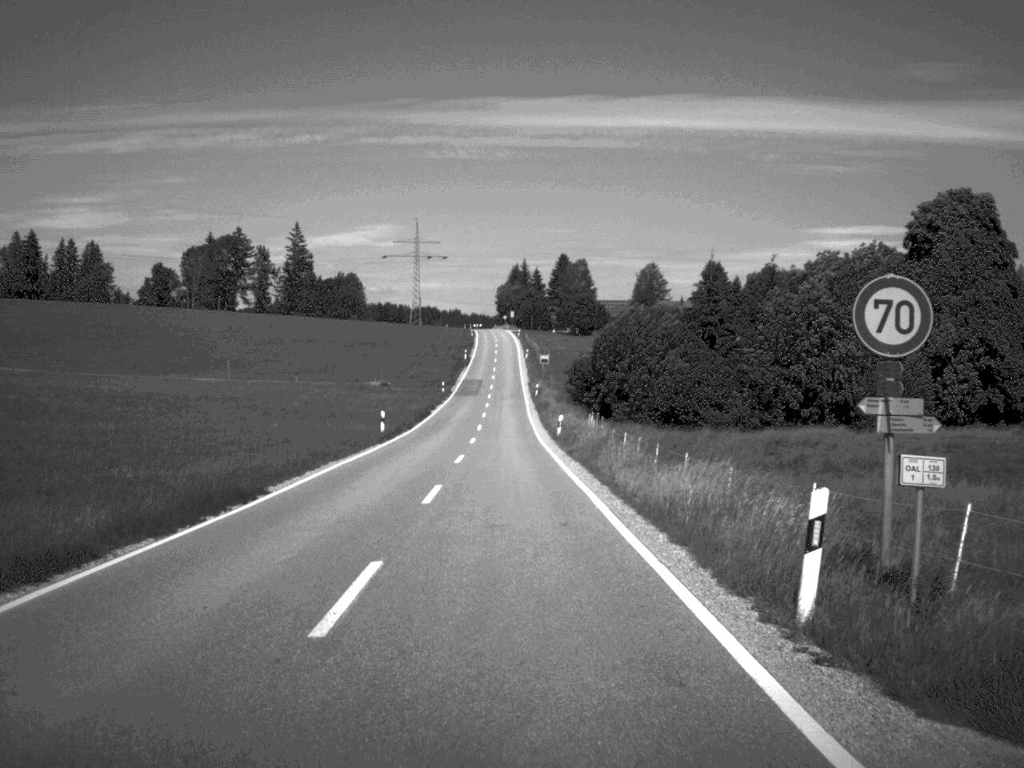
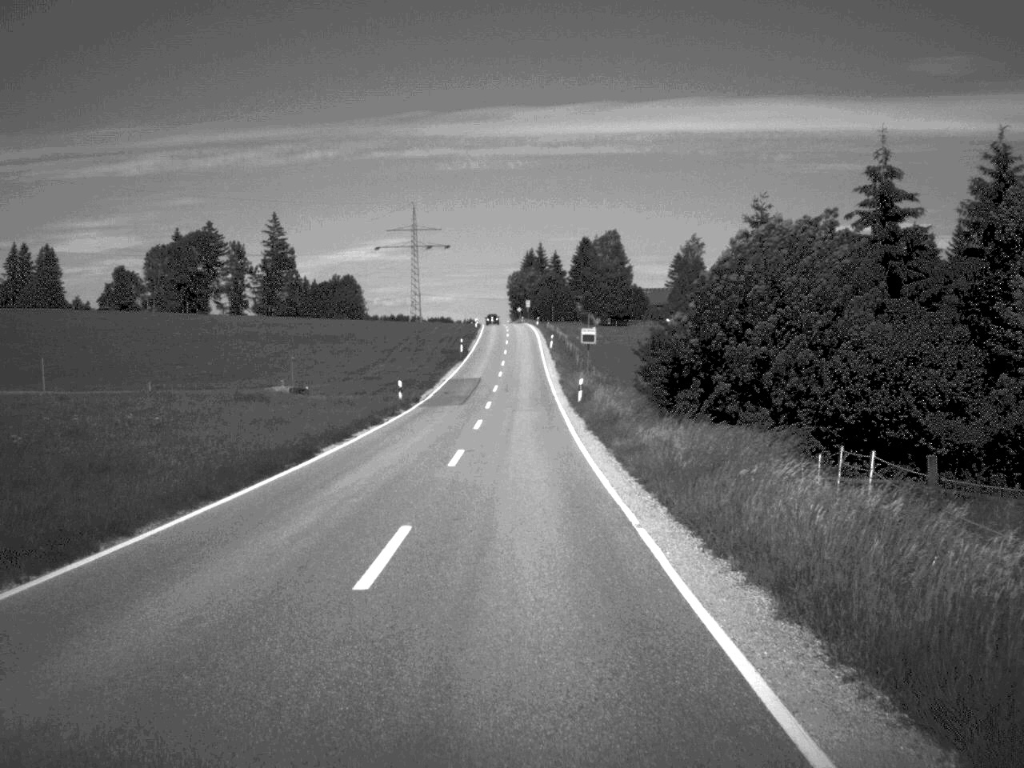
(-0.6, +45.5) m; -1°
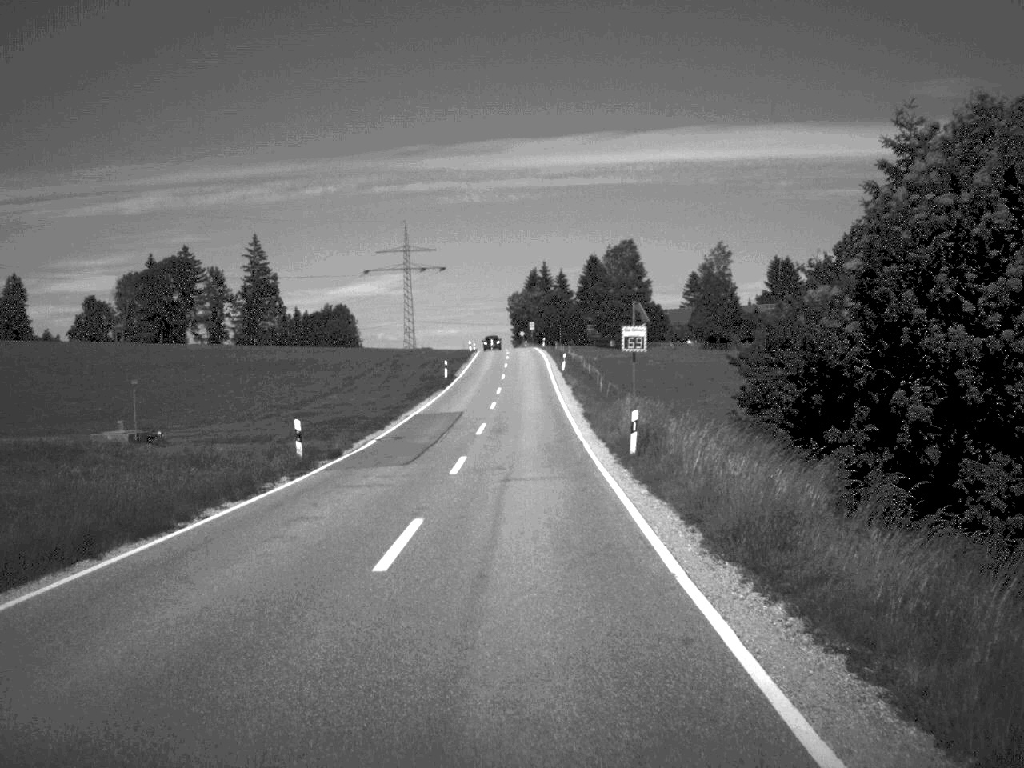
(-0.1, +22.9) m; 0°
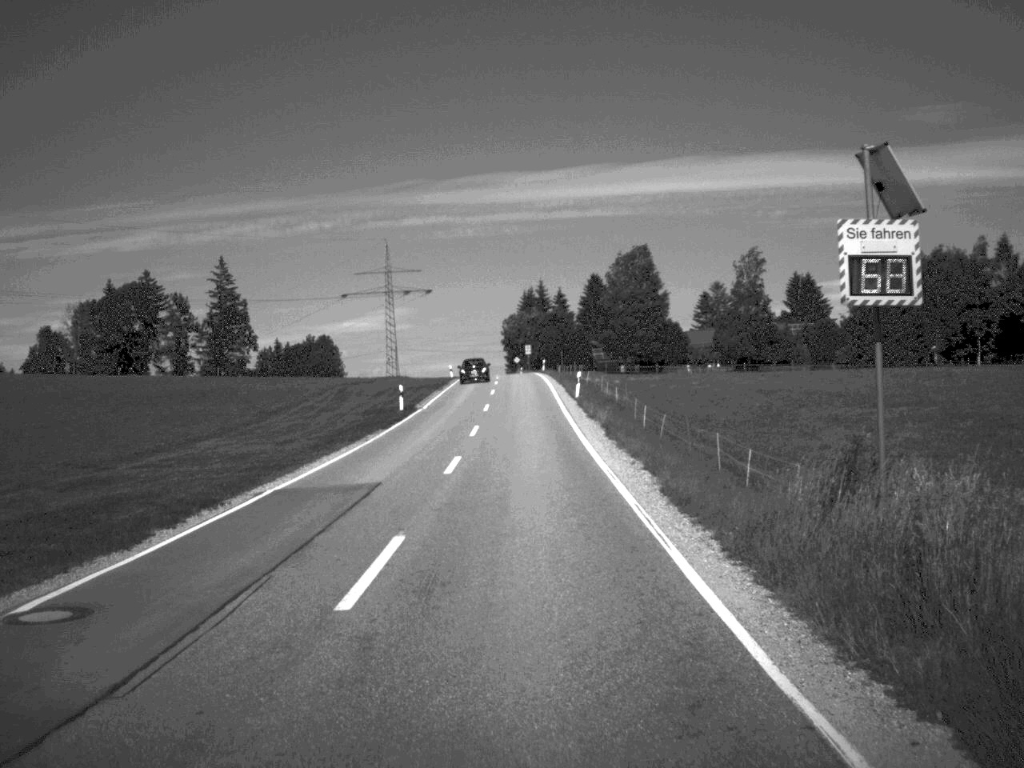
(0.0, +24.6) m; 0°
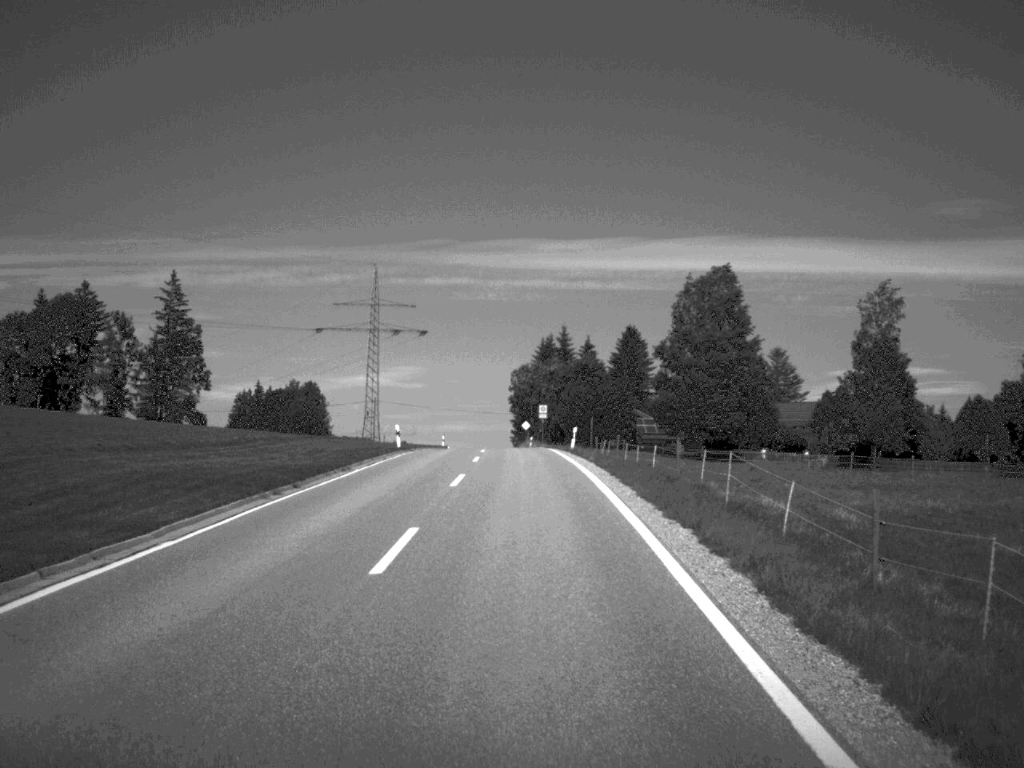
(-0.1, +45.1) m; -1°
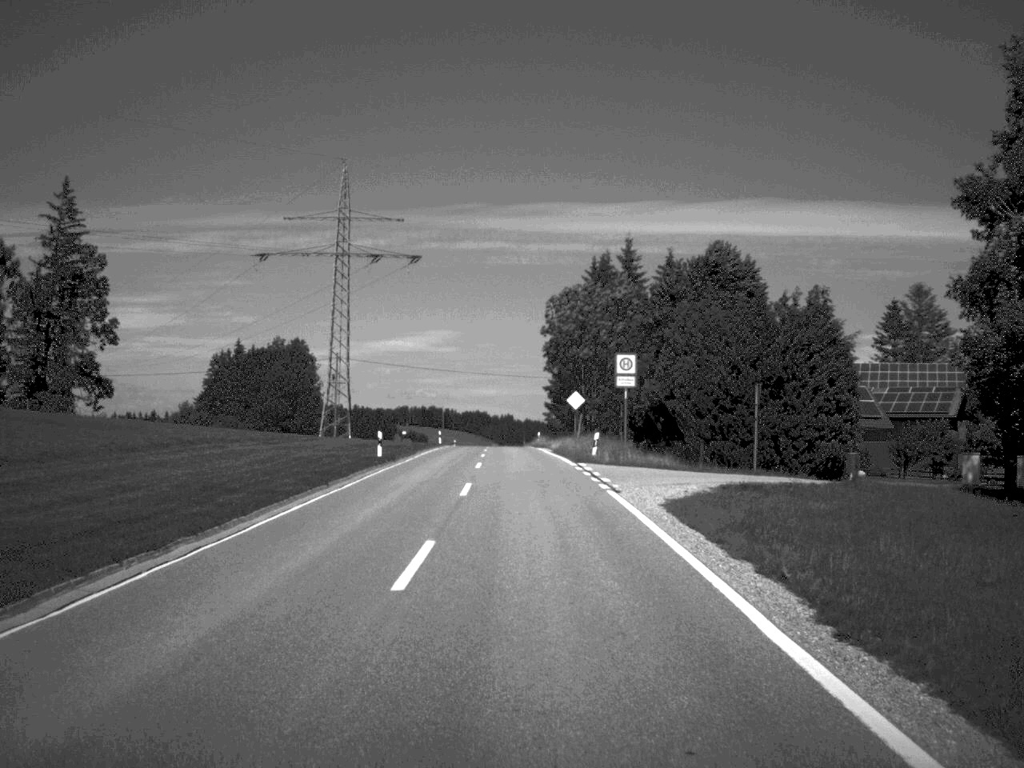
(-0.8, +58.9) m; -2°
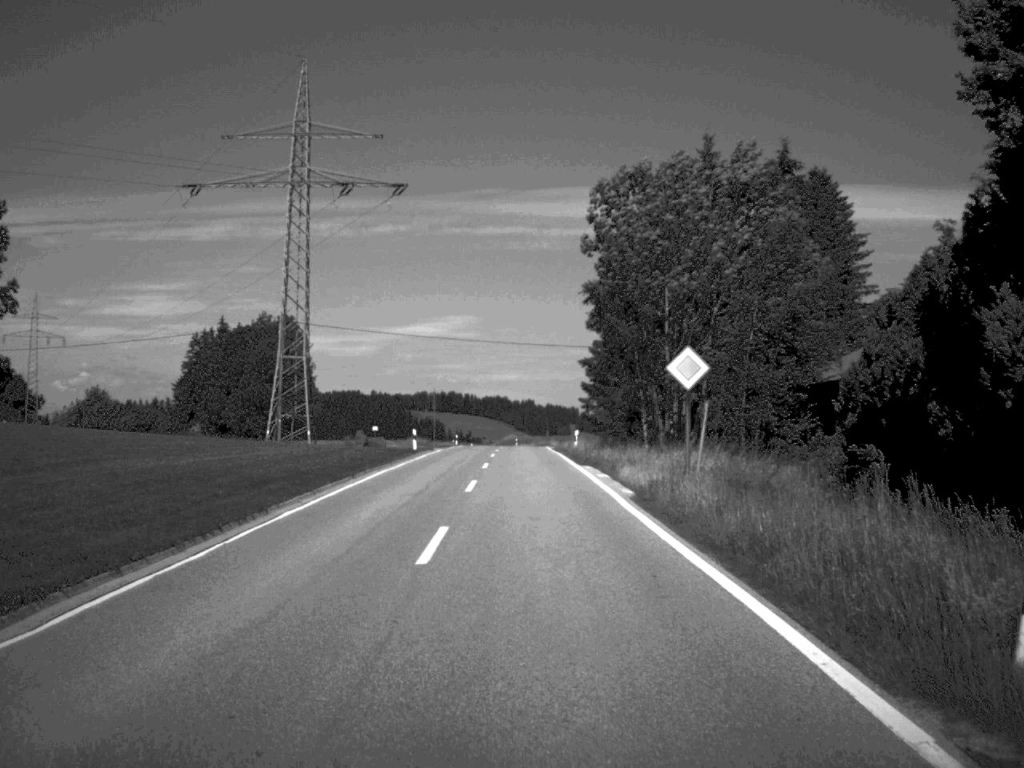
(-0.3, +34.1) m; -1°
